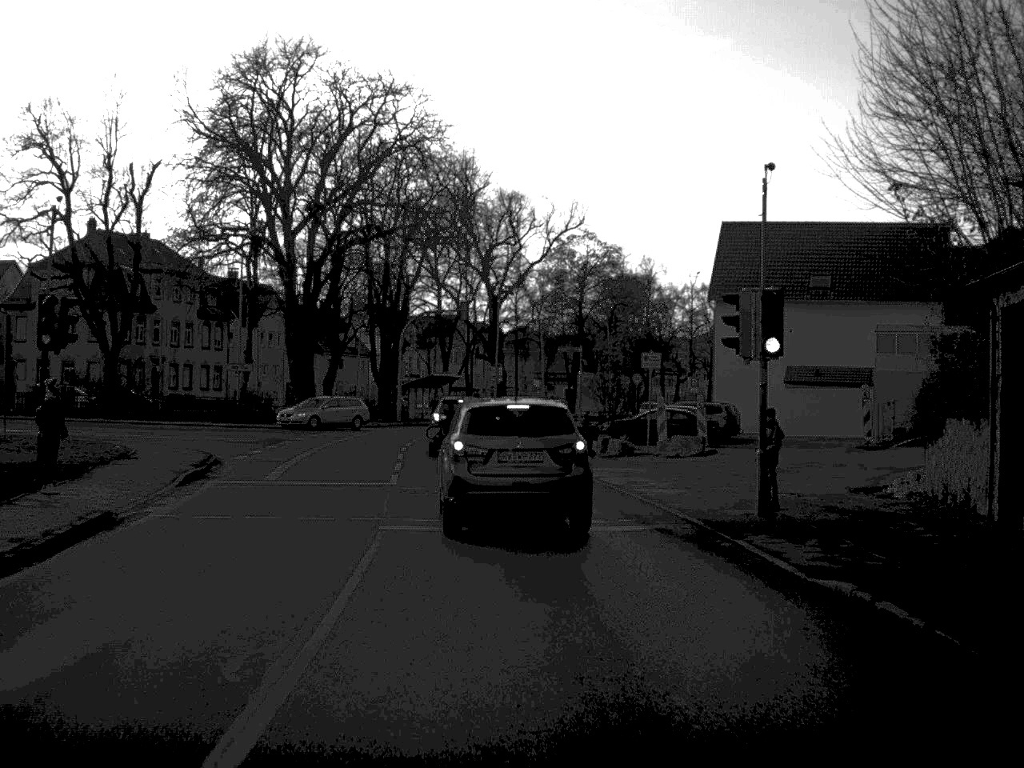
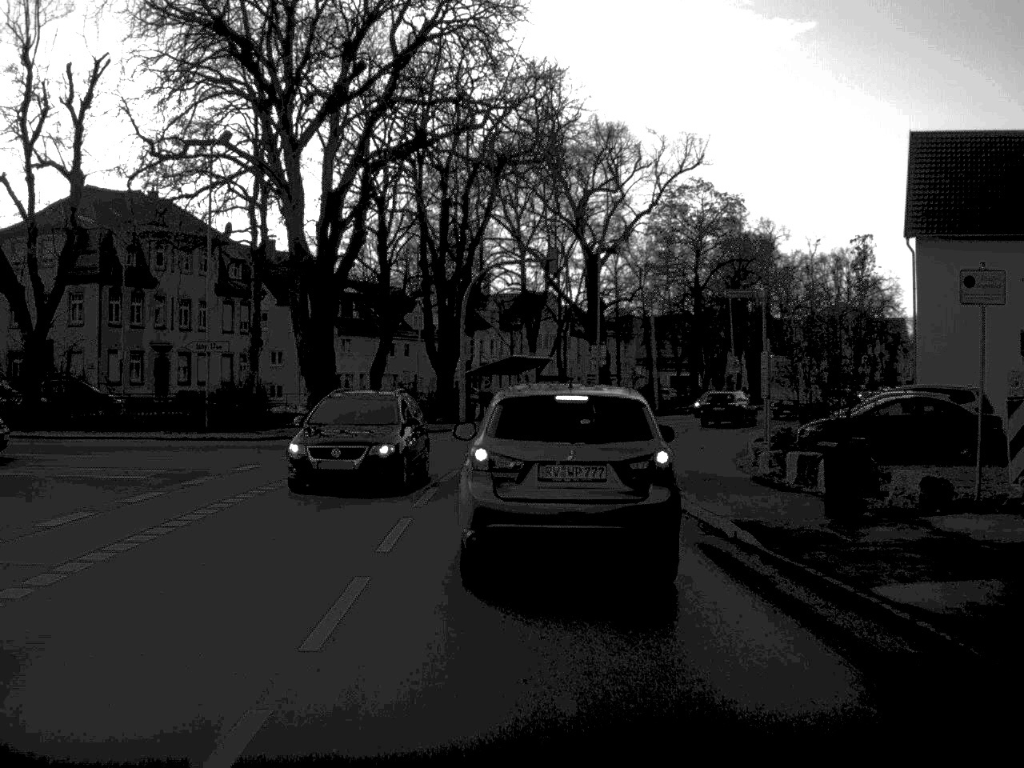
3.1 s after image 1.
(-0.9, +20.9) m; -4°
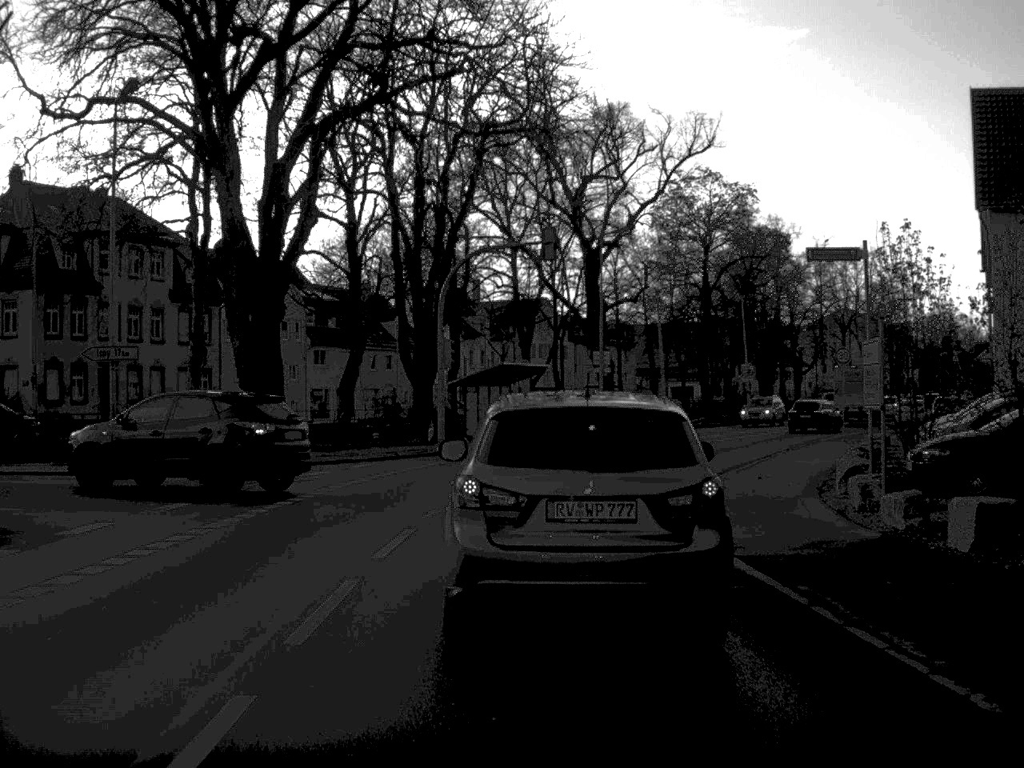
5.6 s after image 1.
(0.0, +8.5) m; 0°
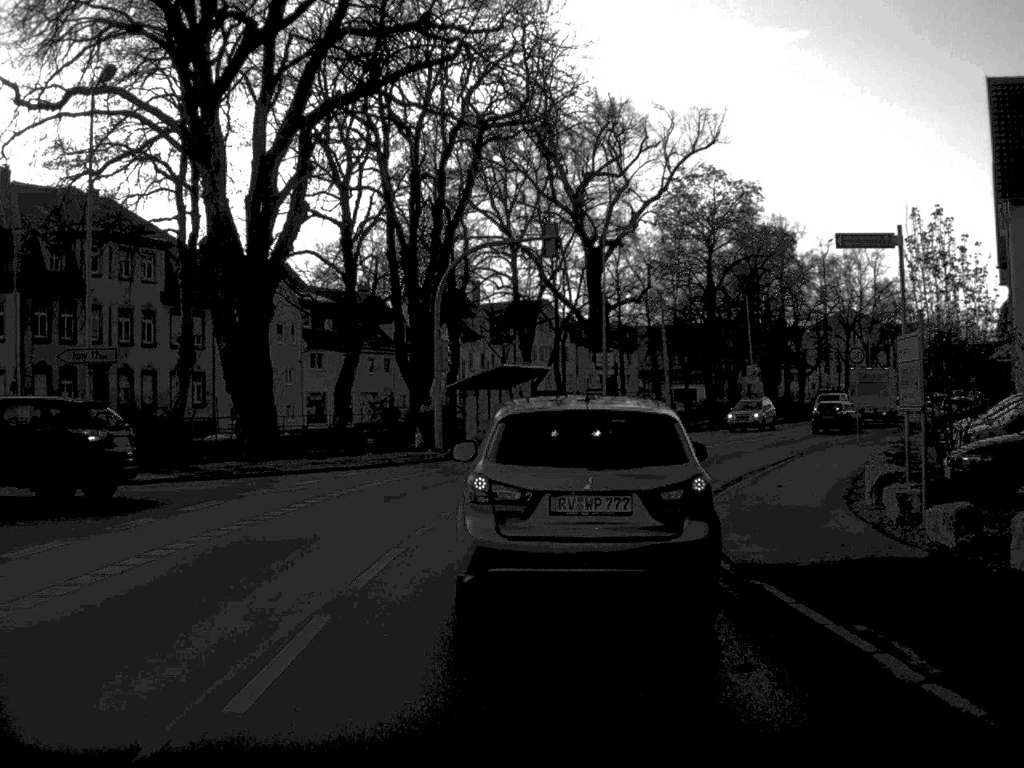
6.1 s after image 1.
(0.0, +1.7) m; 0°
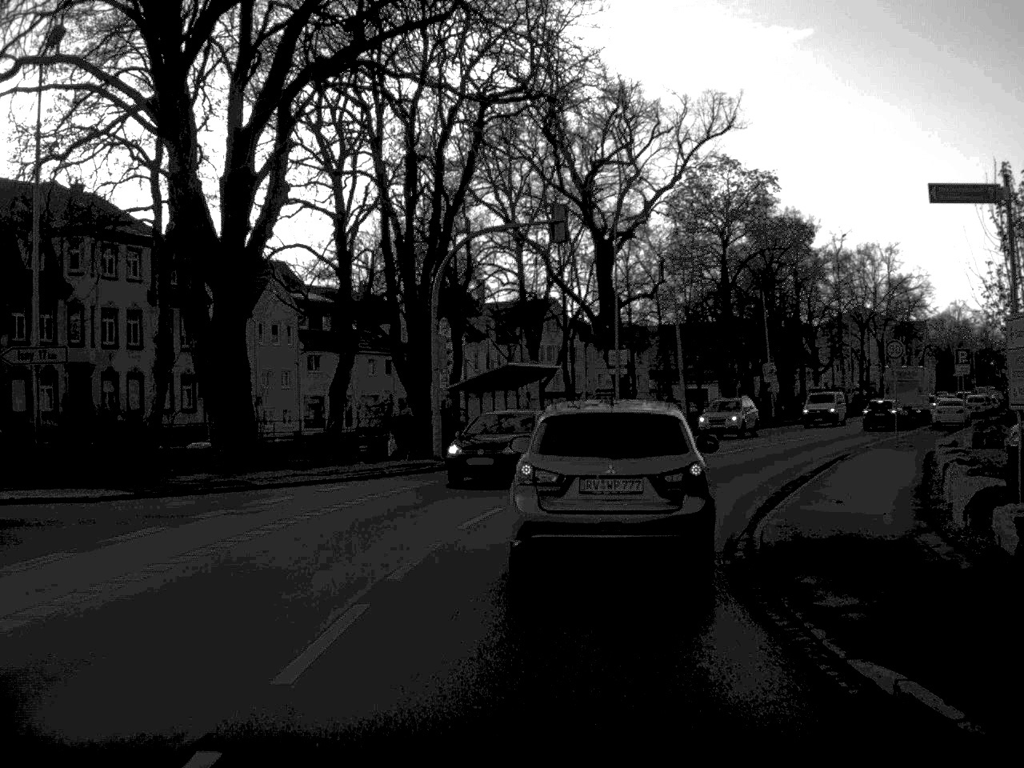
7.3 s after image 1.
(0.0, +3.6) m; 0°
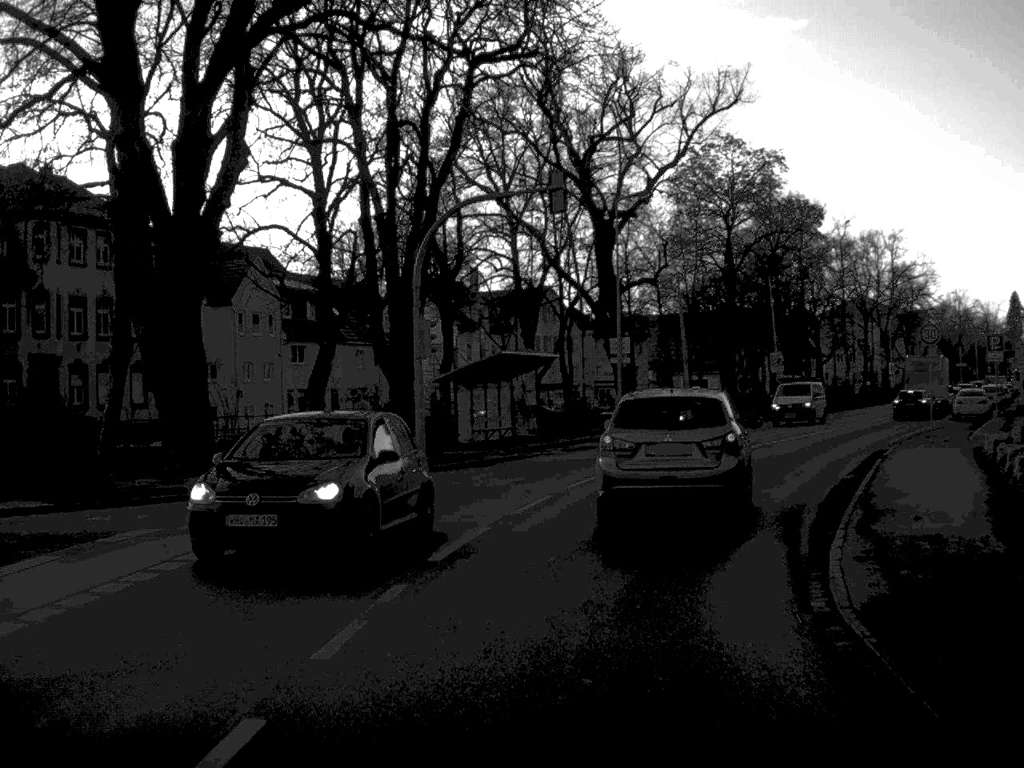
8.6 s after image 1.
(0.0, +3.9) m; 0°
